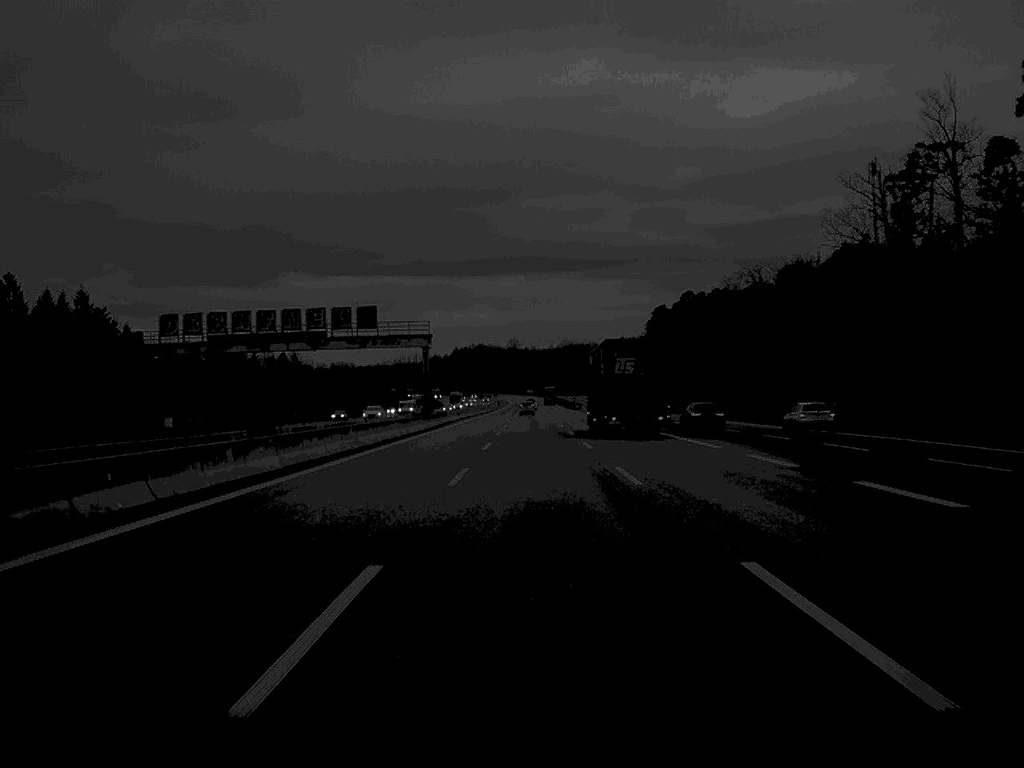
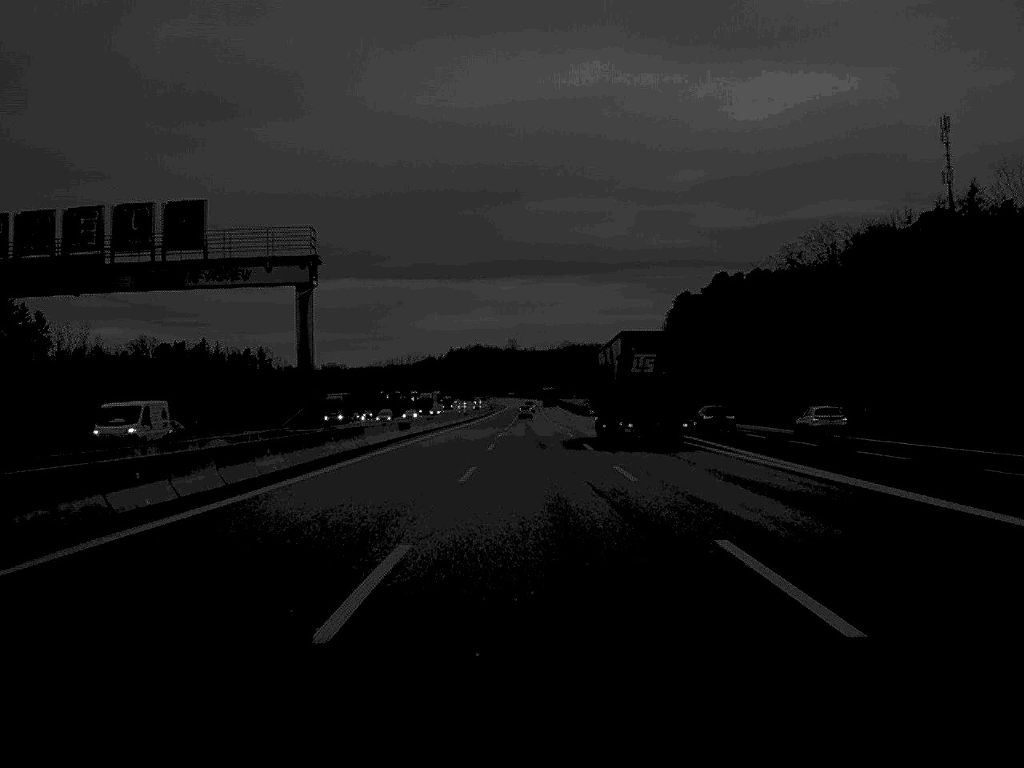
(0.0, +51.3) m; 0°
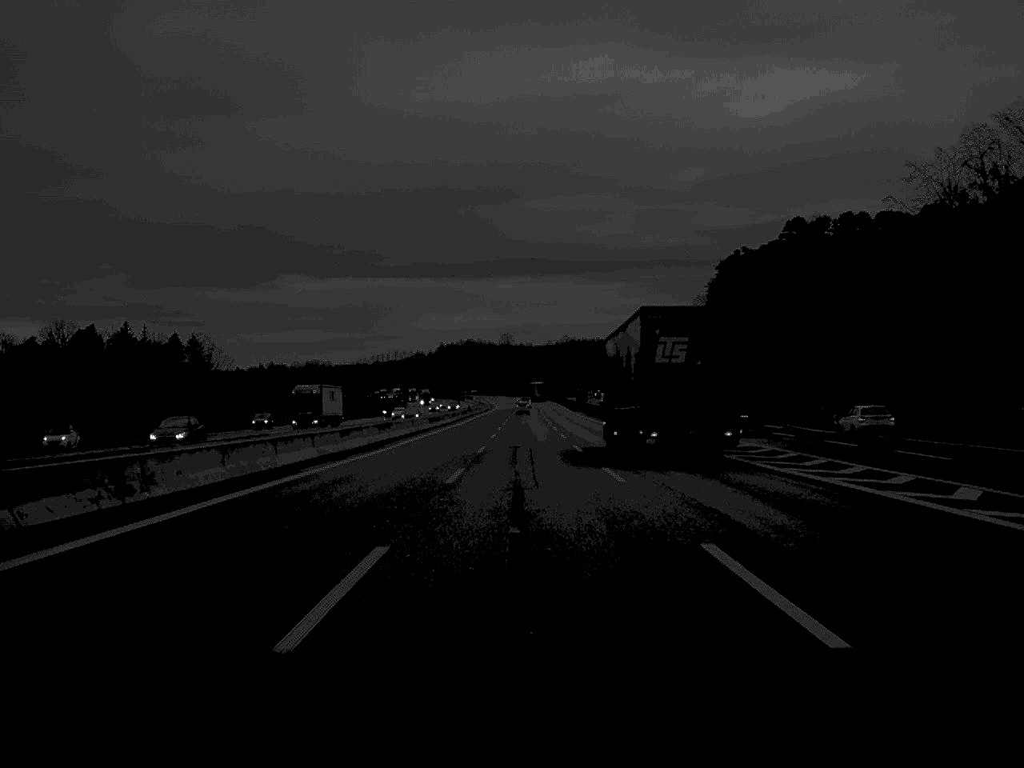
(+0.2, +71.5) m; 0°
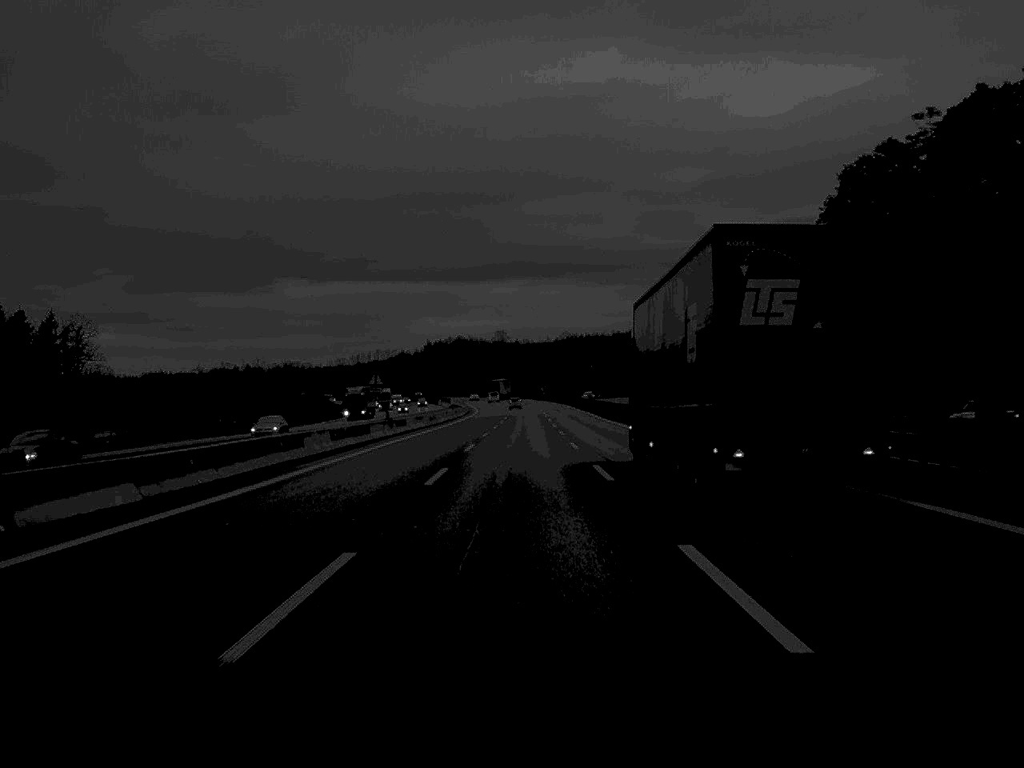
(+0.1, +89.2) m; 0°
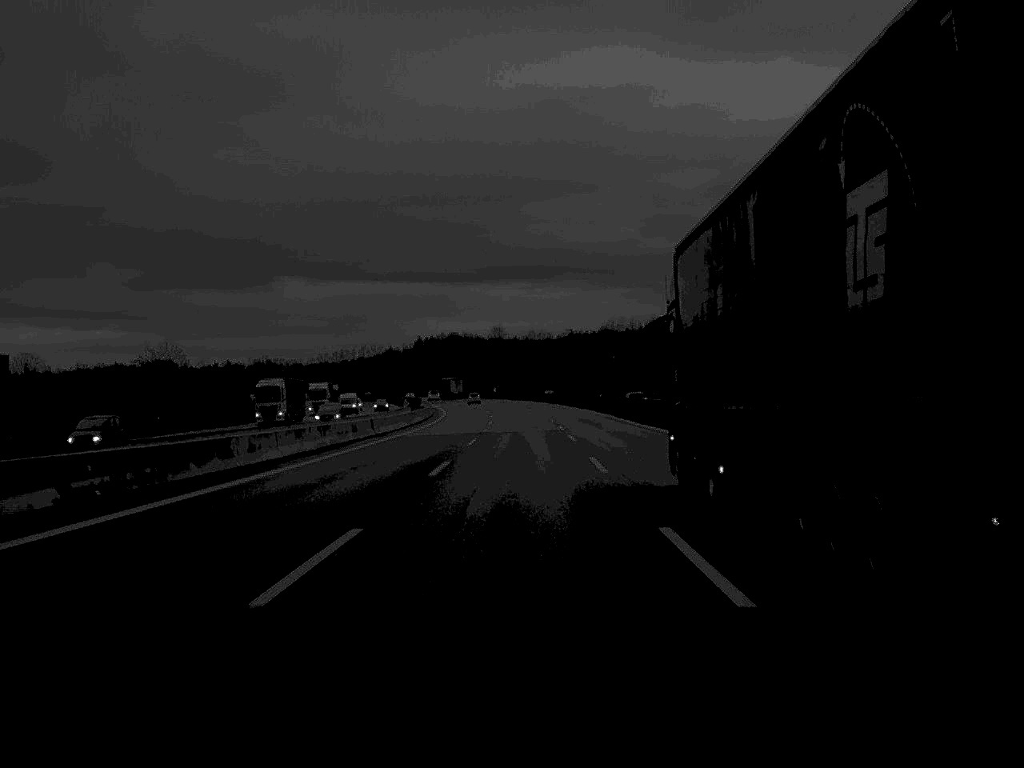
(+0.1, +69.1) m; 0°
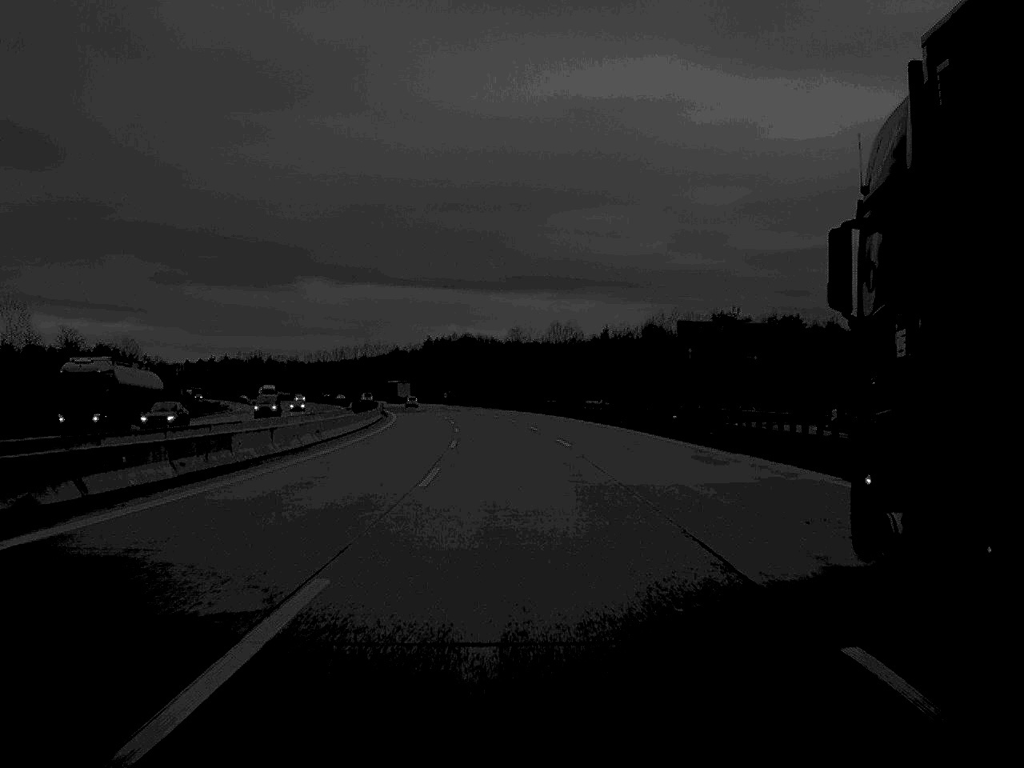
(-0.4, +71.5) m; -1°
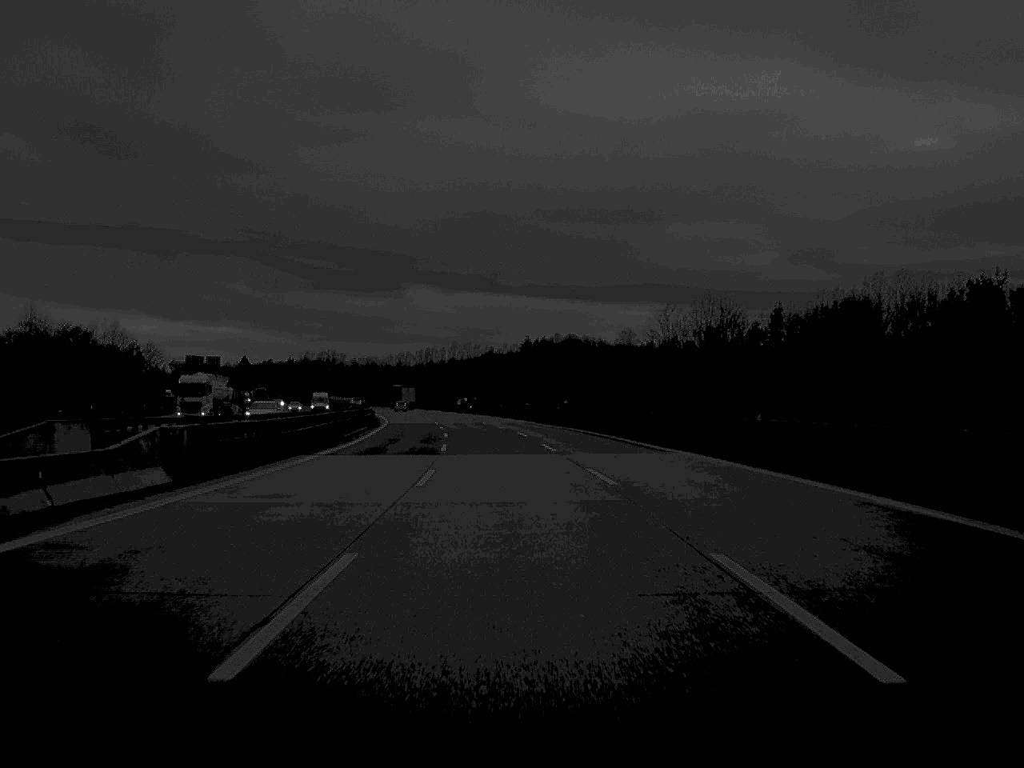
(-3.5, +88.3) m; -5°
